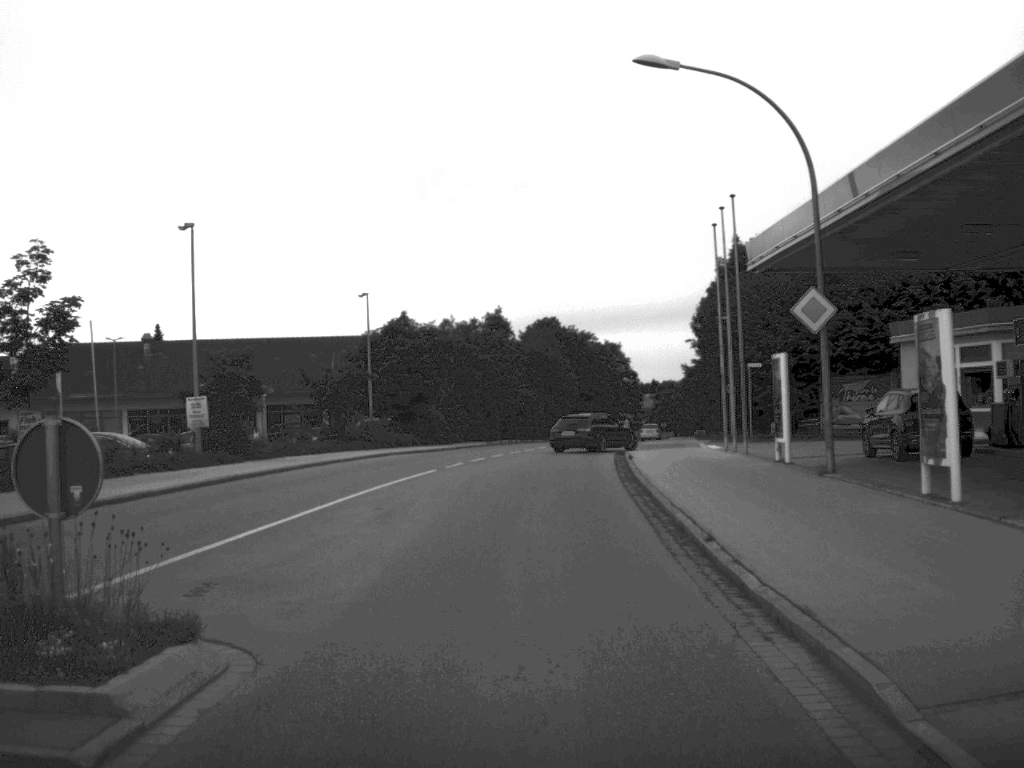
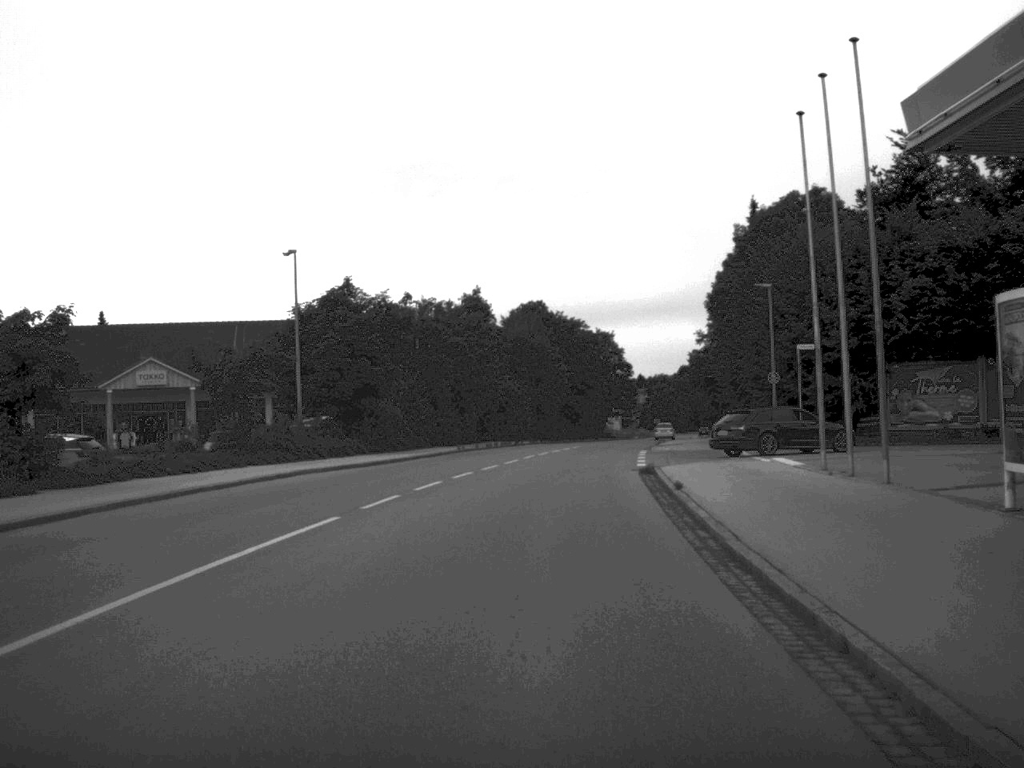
(+0.1, +14.4) m; +1°
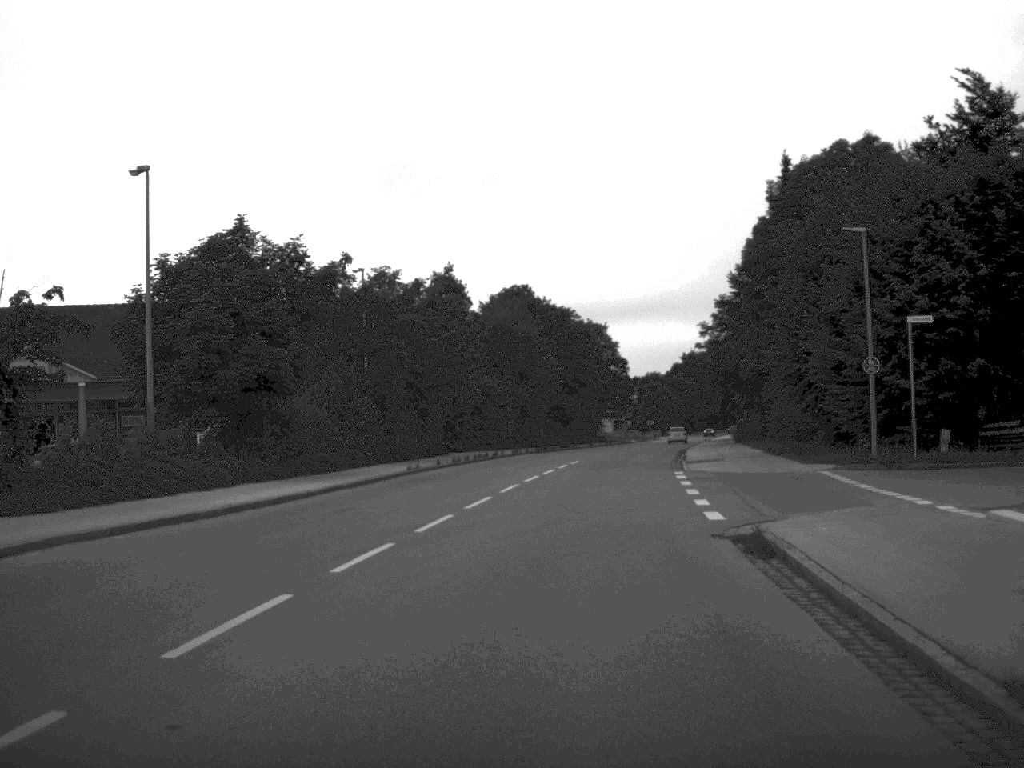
(+0.1, +15.5) m; +1°
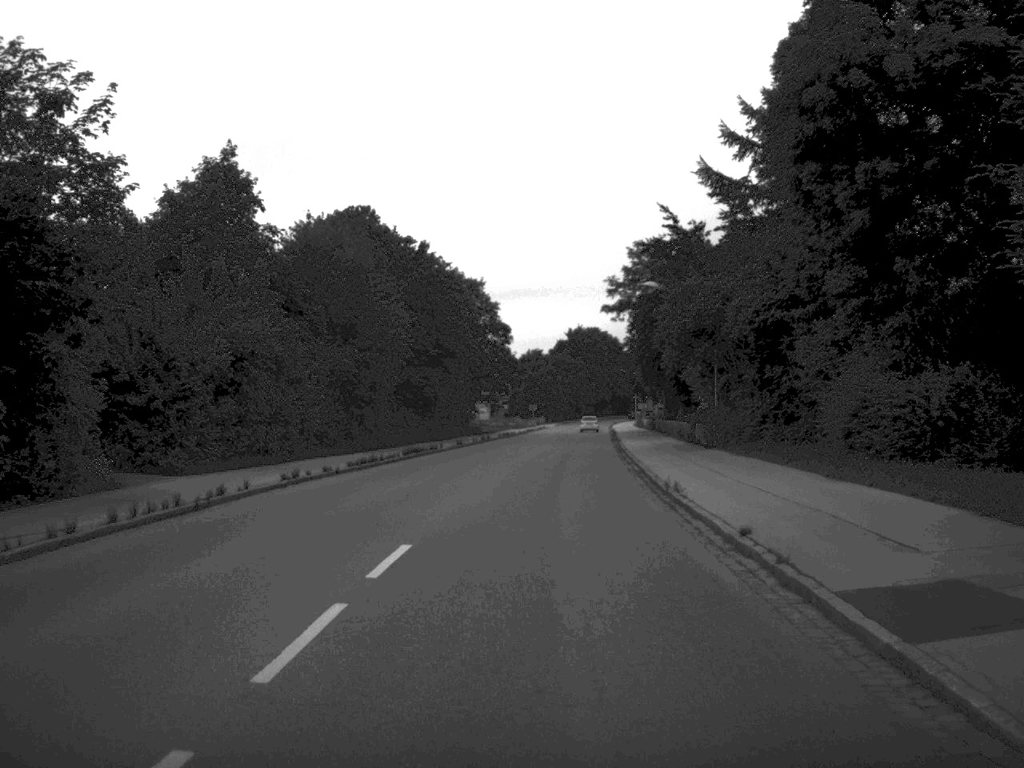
(+1.6, +31.3) m; +6°
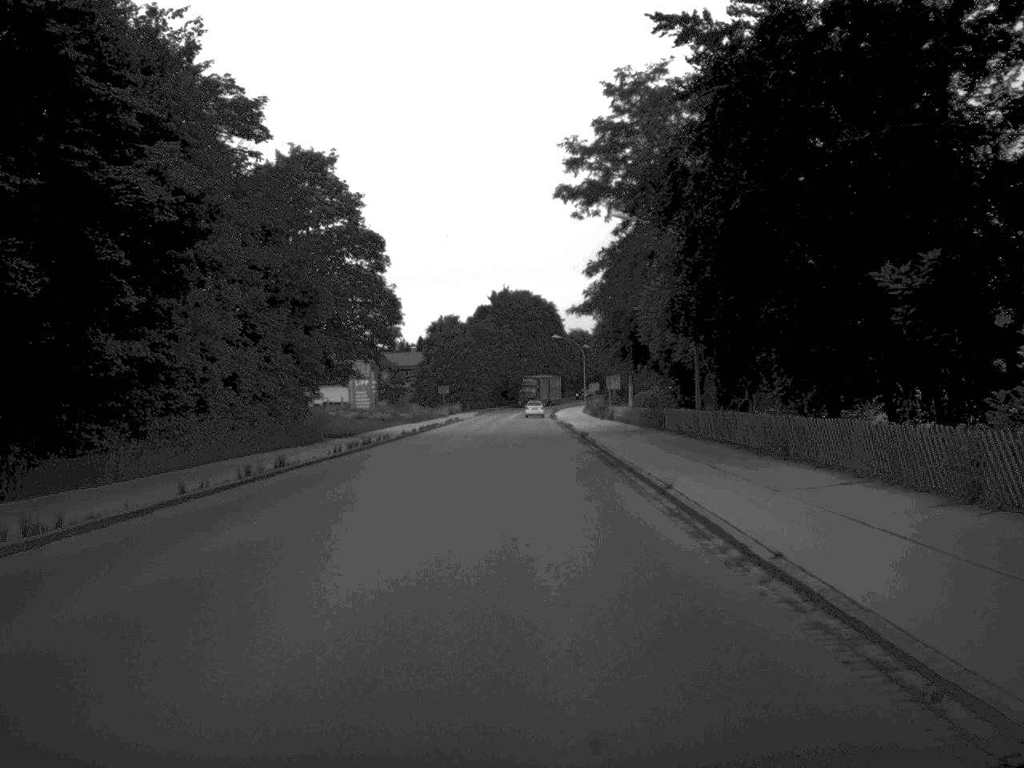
(+1.3, +46.7) m; +3°
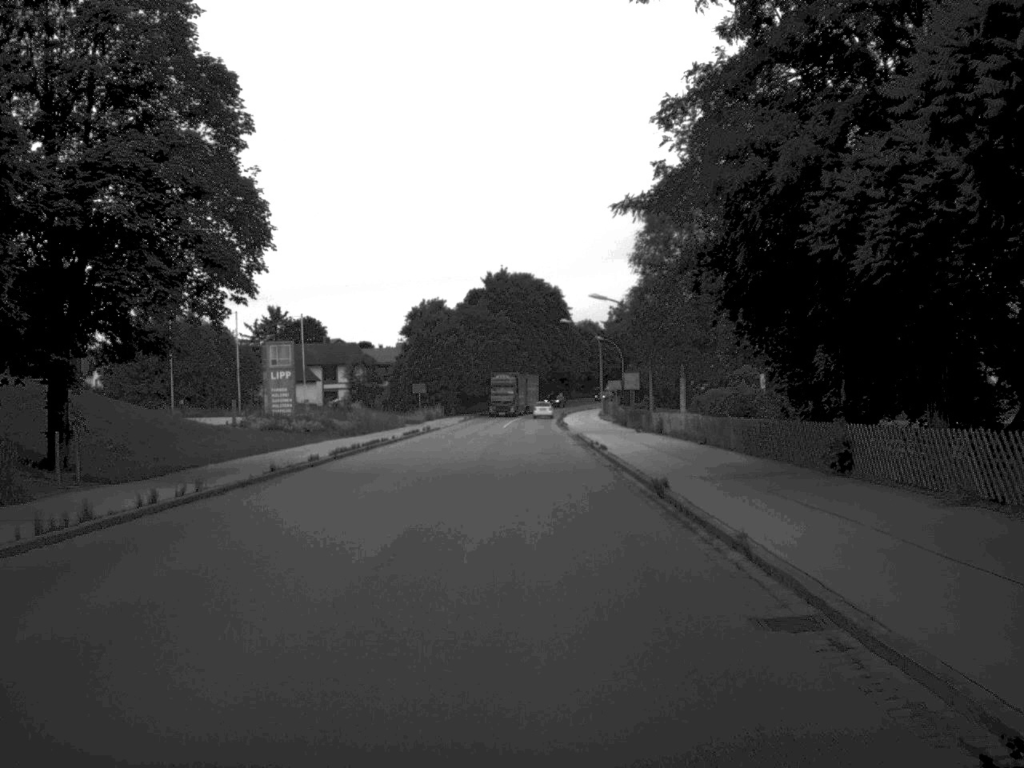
(0.0, +28.3) m; 0°
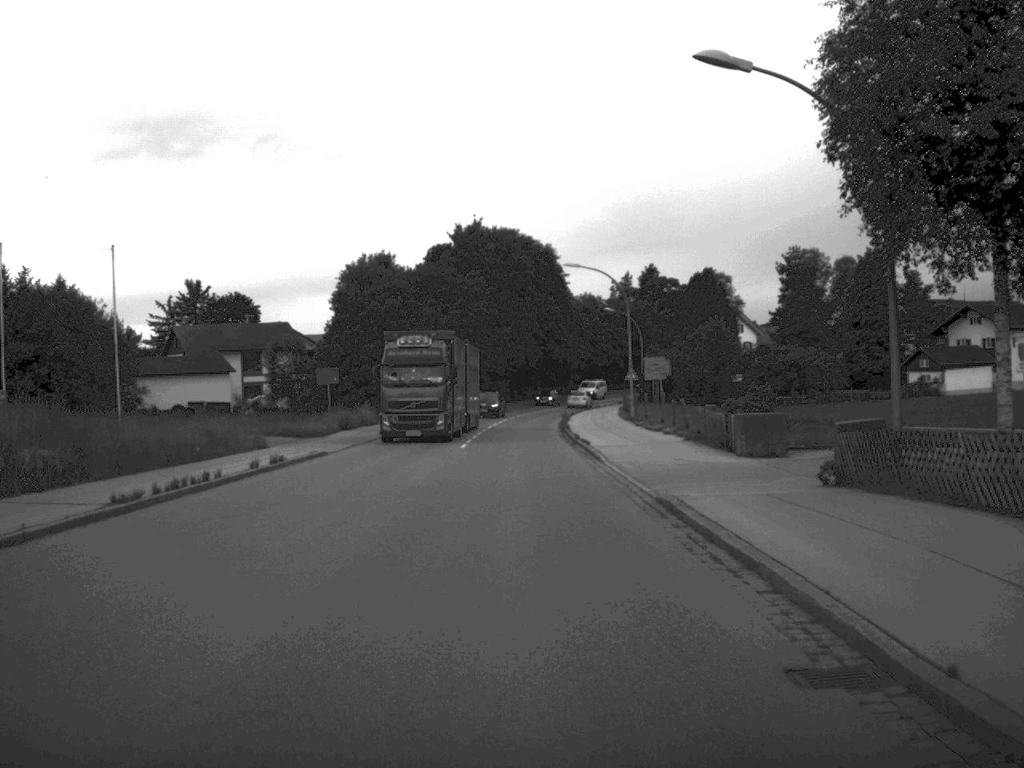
(+0.2, +38.8) m; +1°
